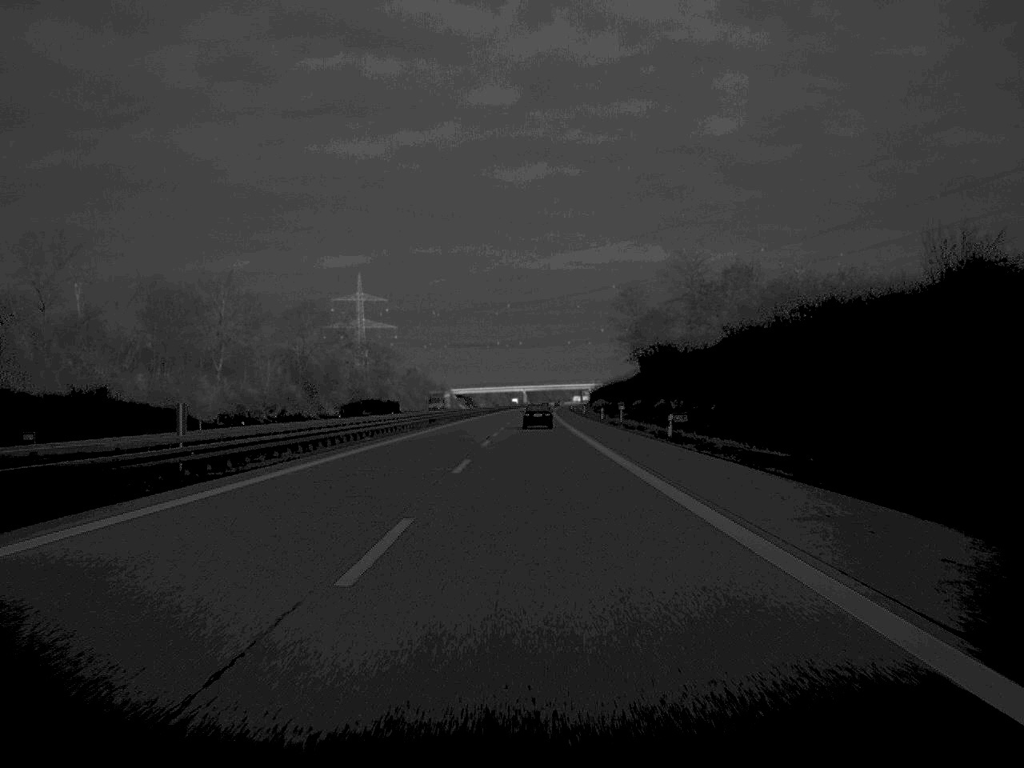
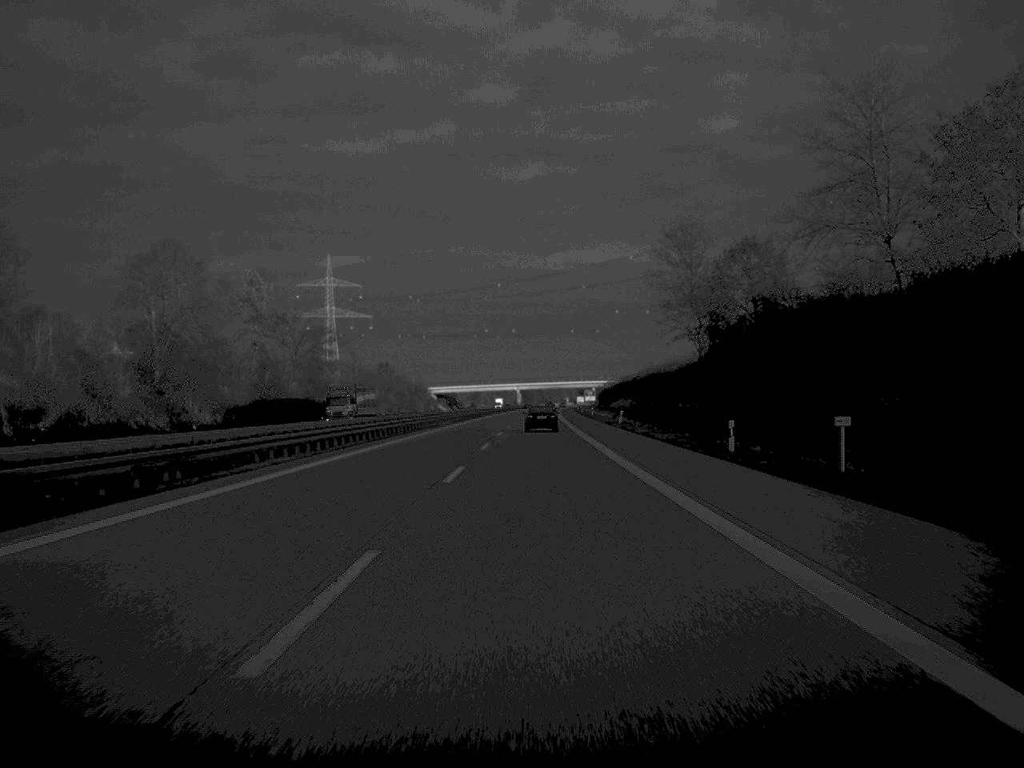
(+0.1, +65.0) m; 0°
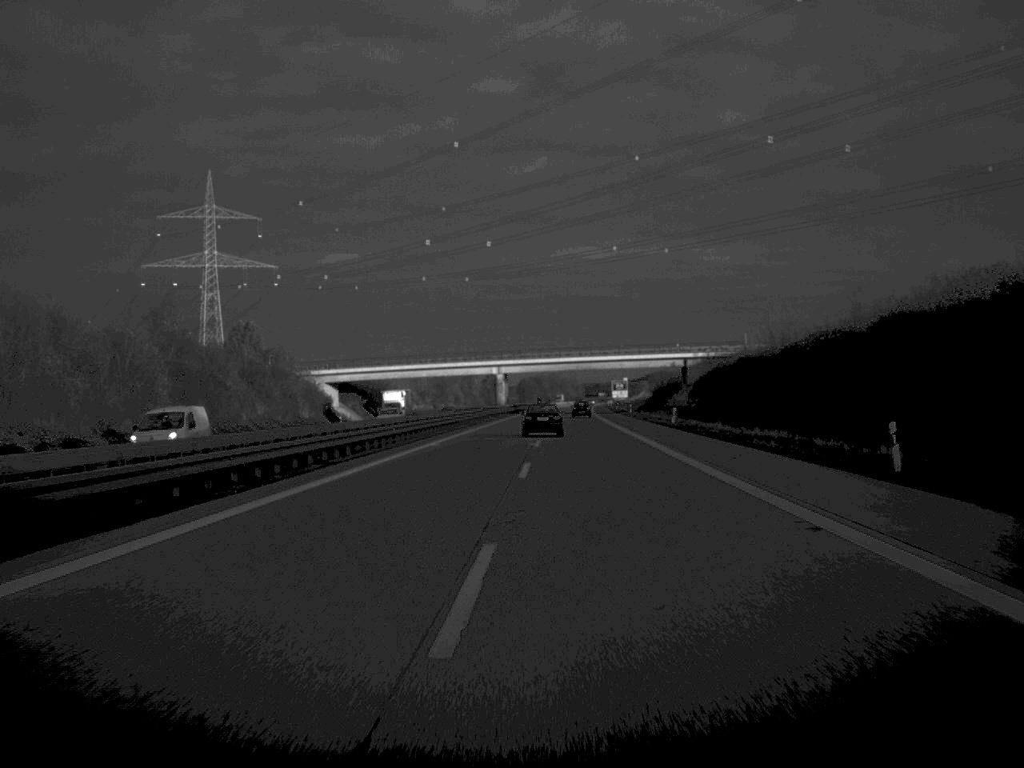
(+0.7, +160.2) m; 0°
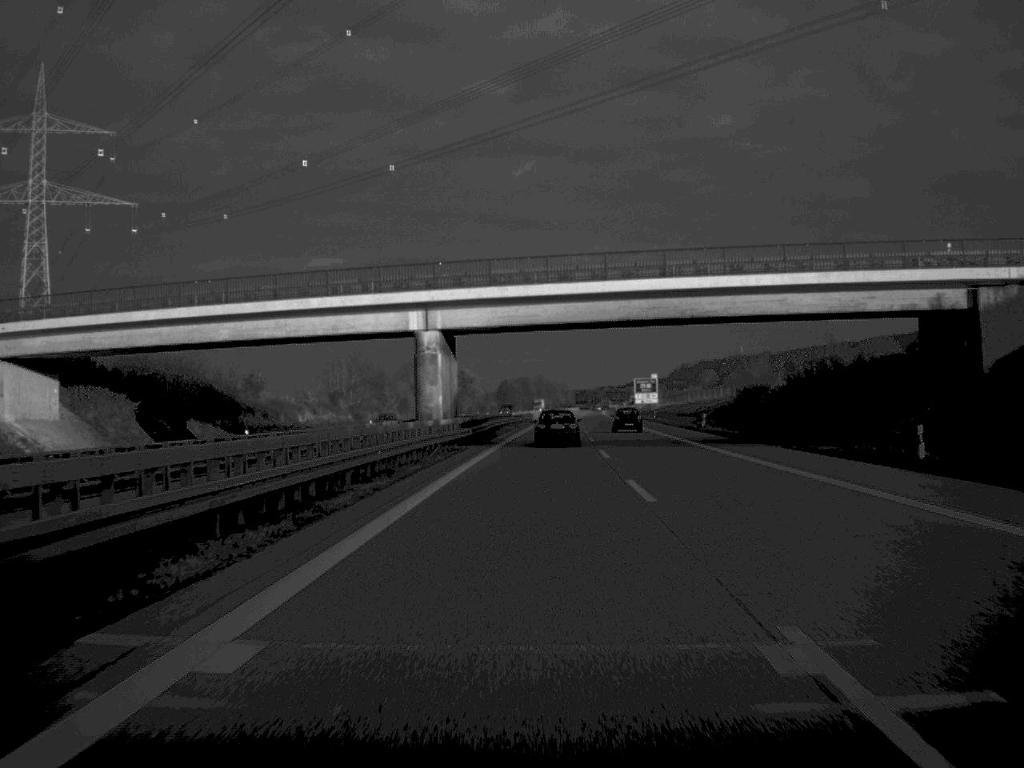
(+0.2, +94.7) m; +1°
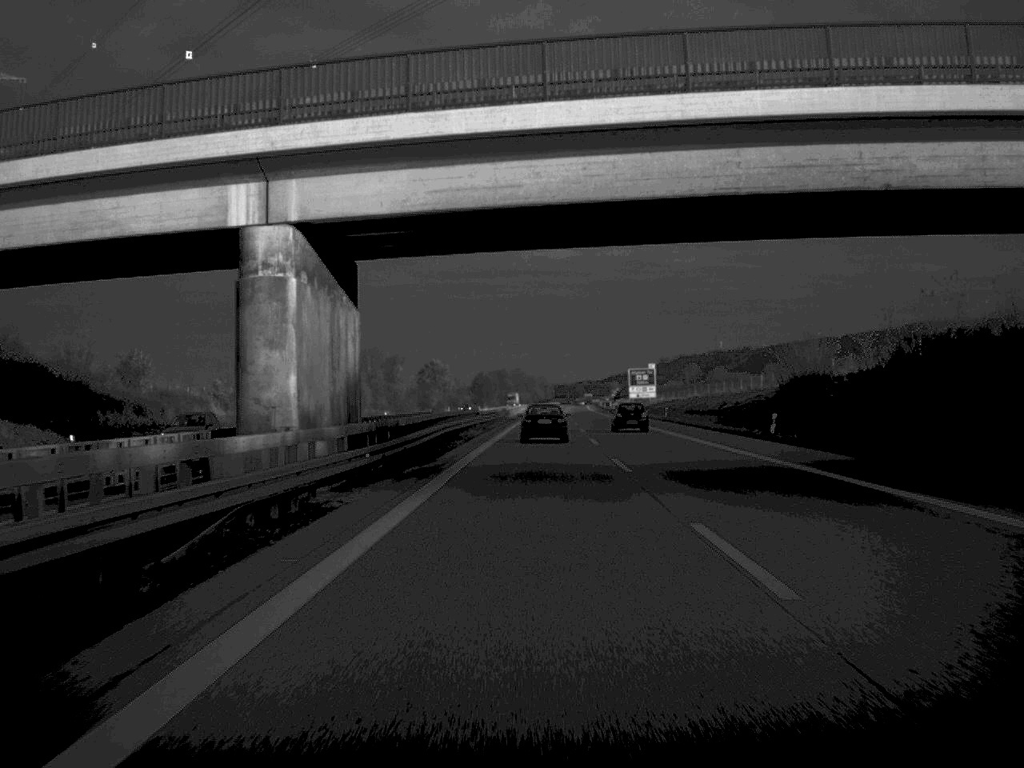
(+0.2, +28.8) m; +1°
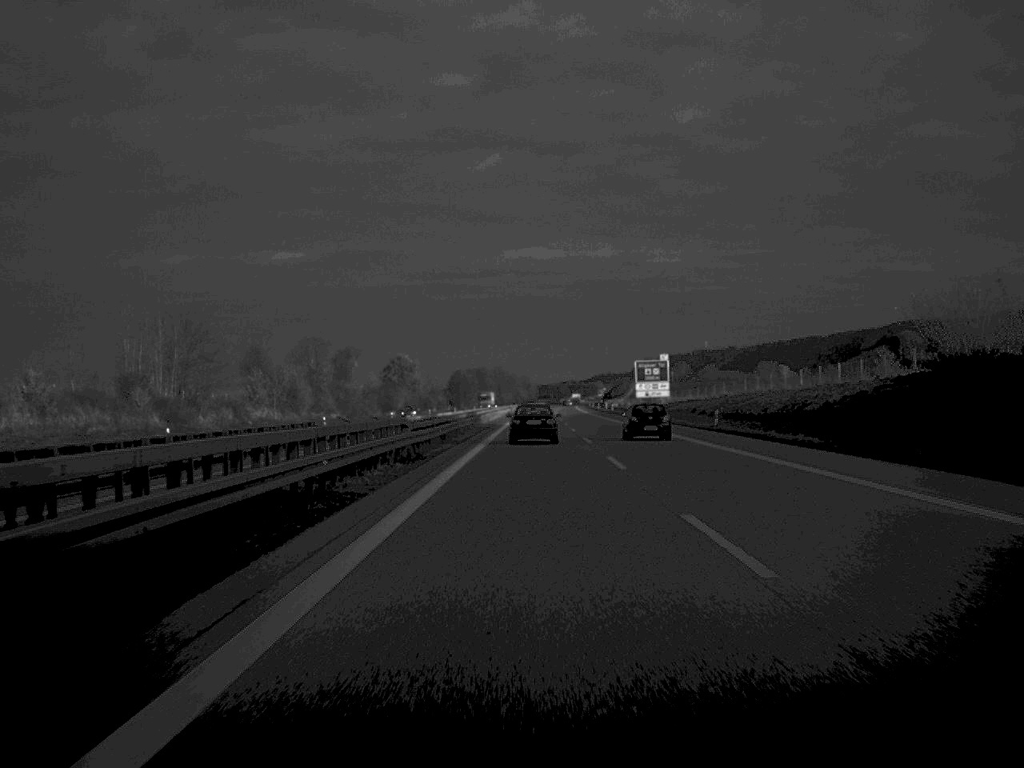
(+0.2, +34.3) m; +1°
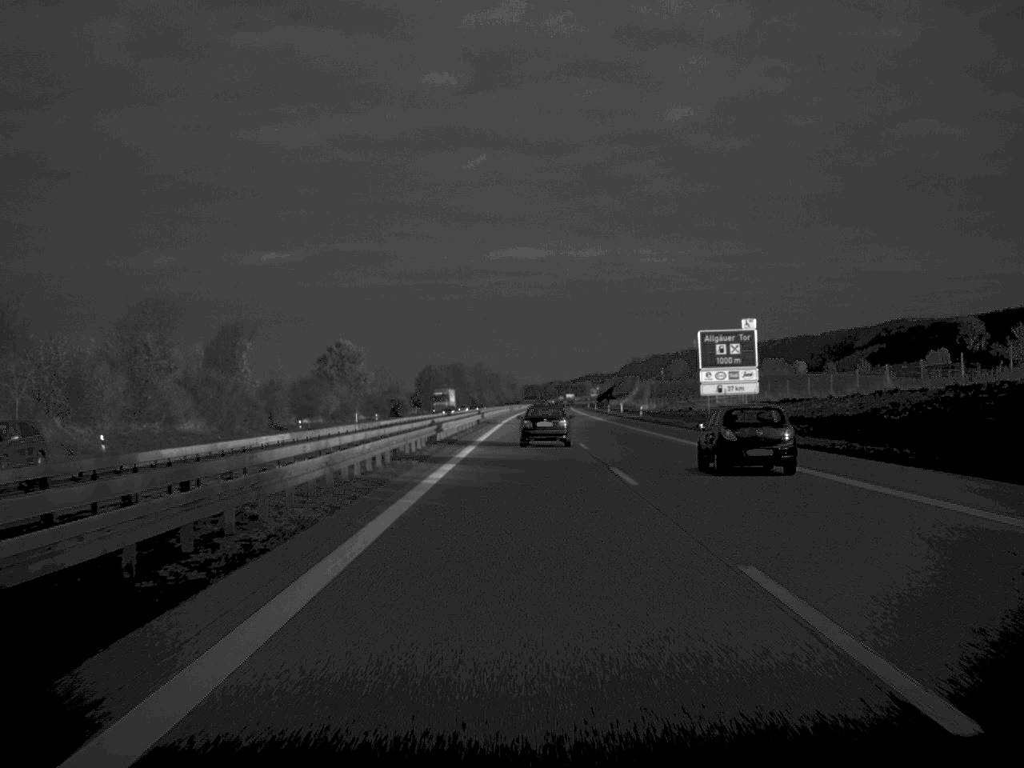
(+0.4, +59.4) m; +1°
